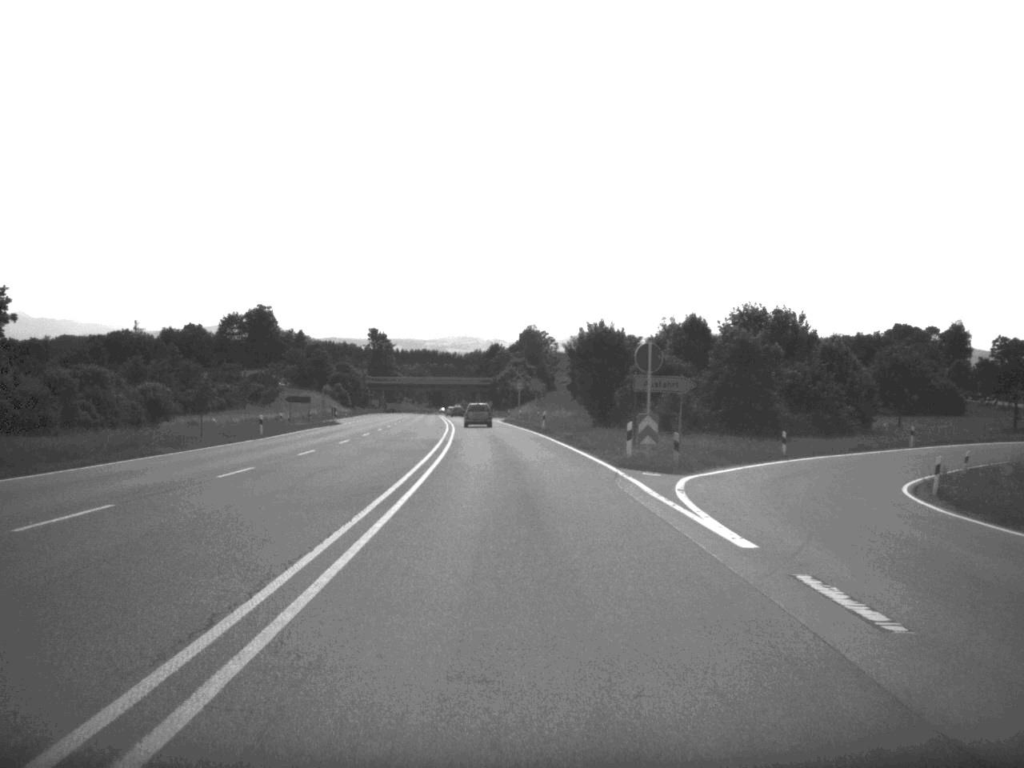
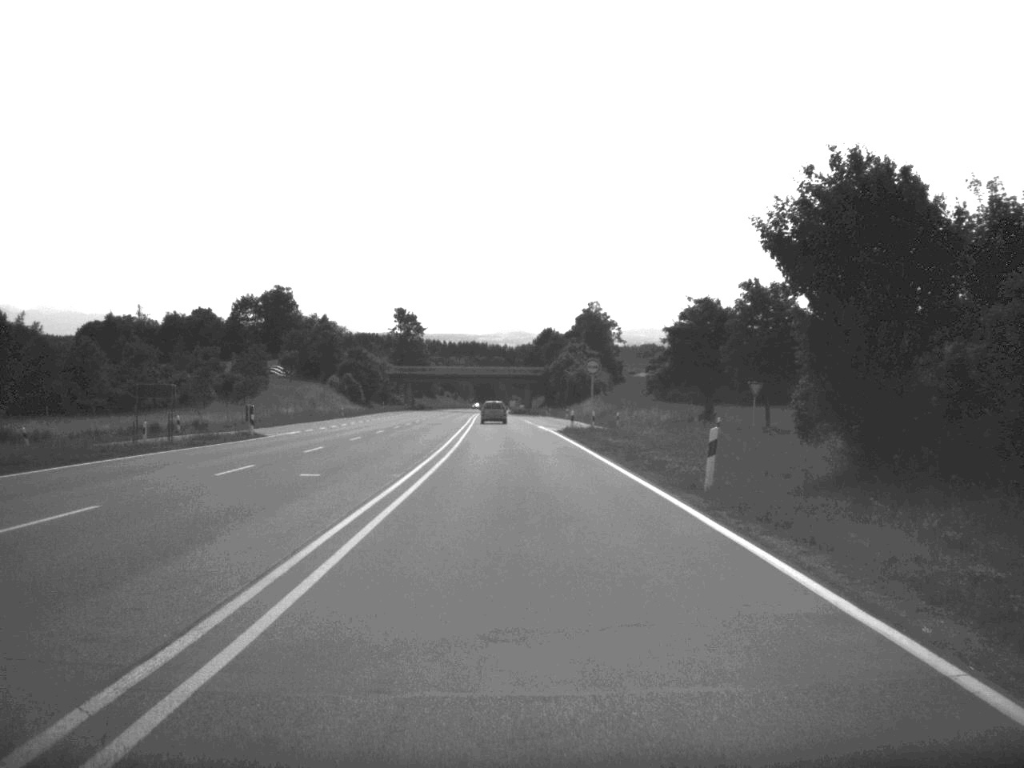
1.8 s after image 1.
(-1.1, +48.0) m; -2°
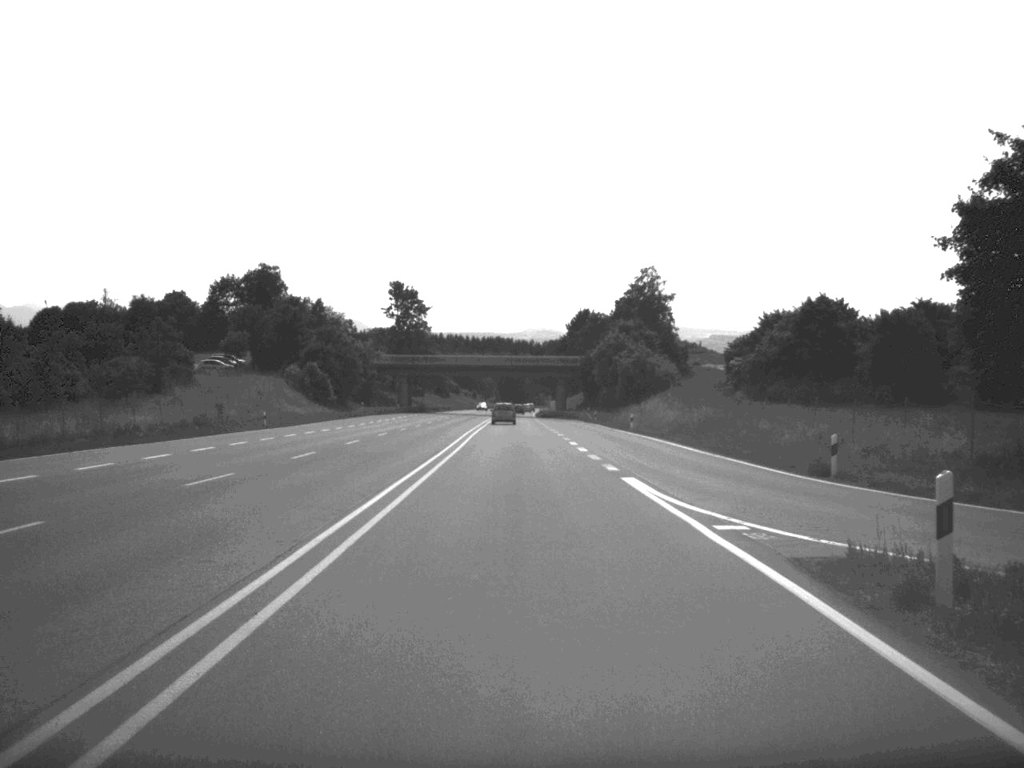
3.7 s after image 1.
(-0.6, +49.8) m; -1°
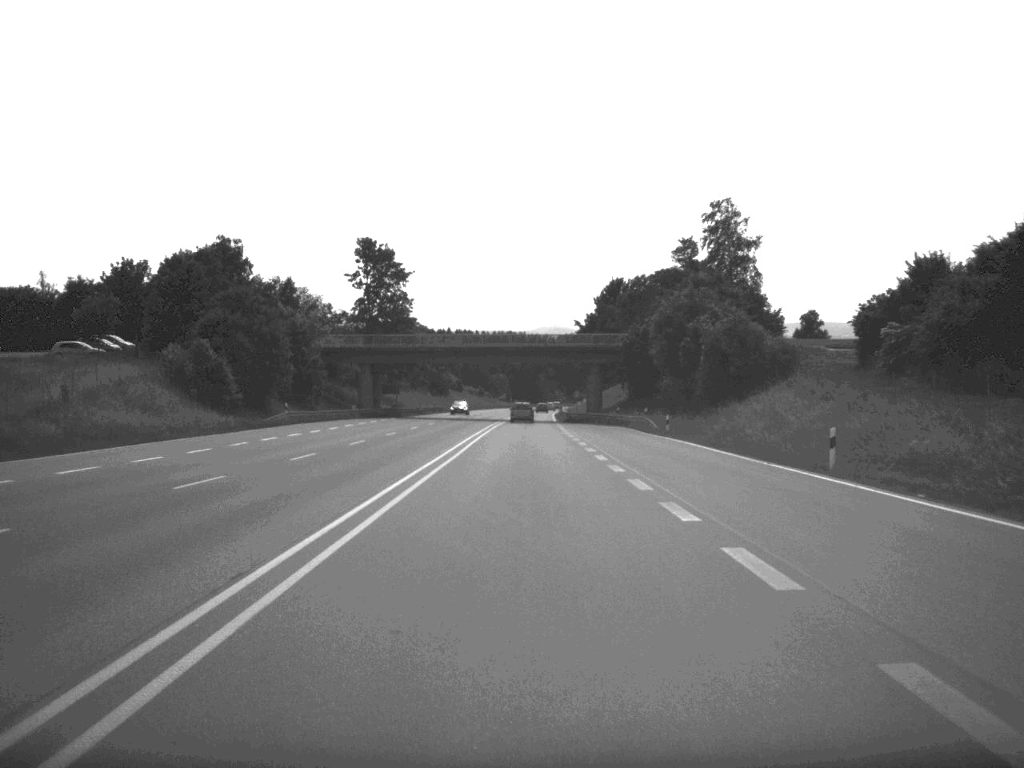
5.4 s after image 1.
(-0.3, +48.0) m; -1°
